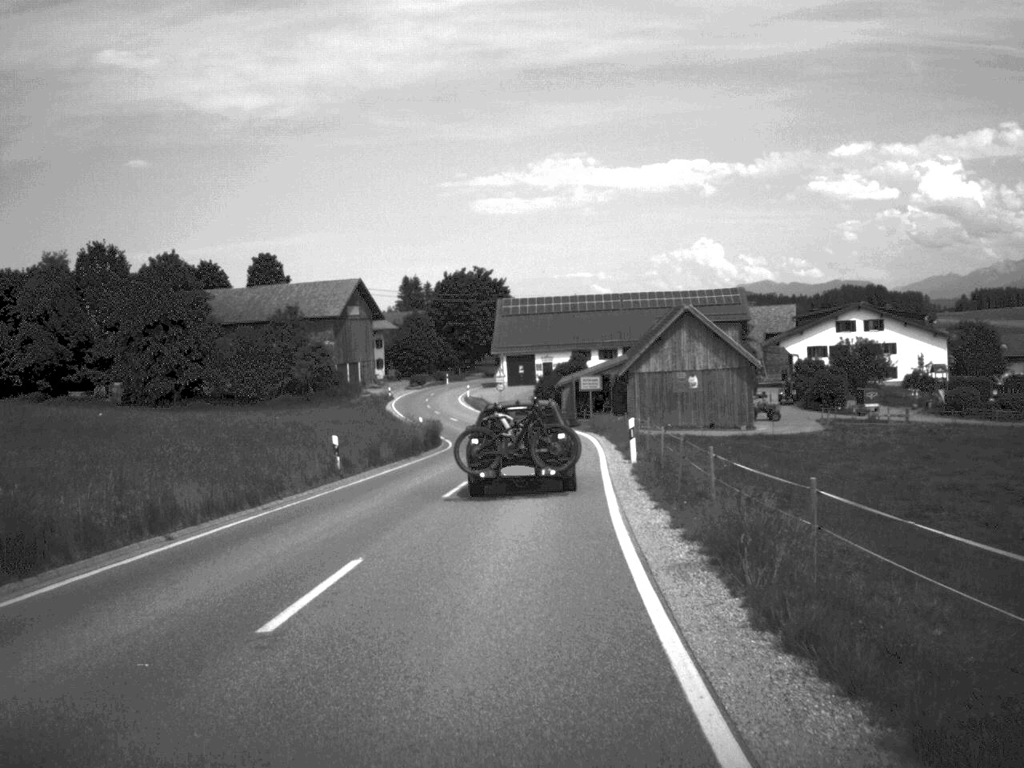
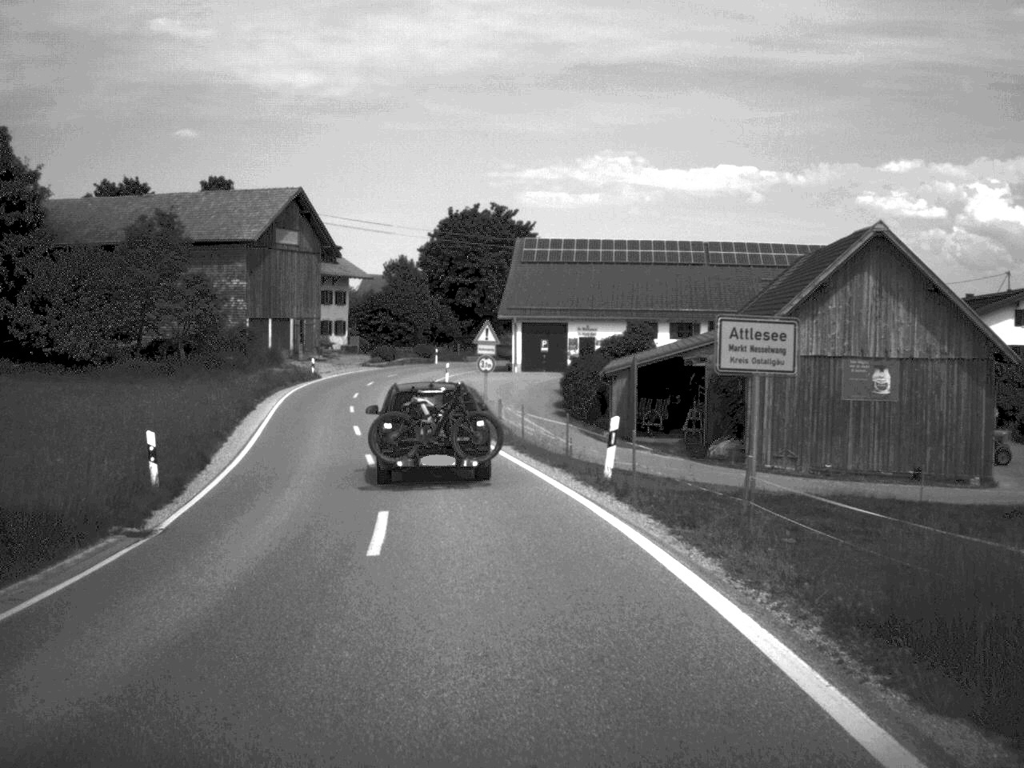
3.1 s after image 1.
(+0.7, +45.3) m; -2°
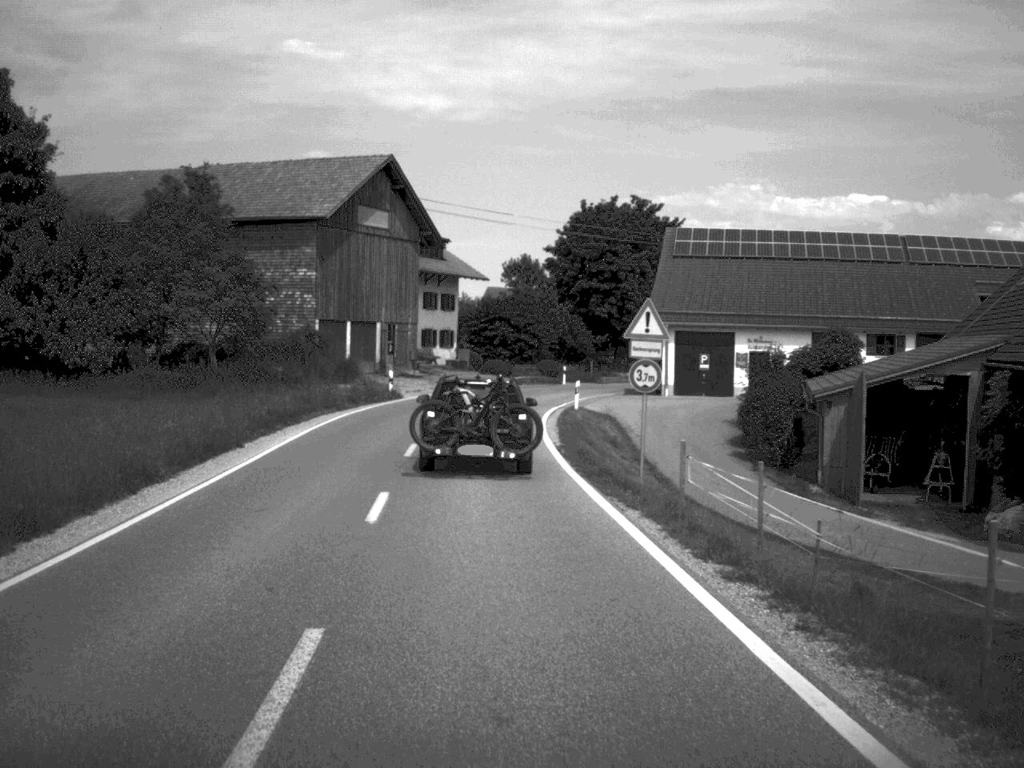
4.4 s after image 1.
(-0.9, +17.5) m; -6°
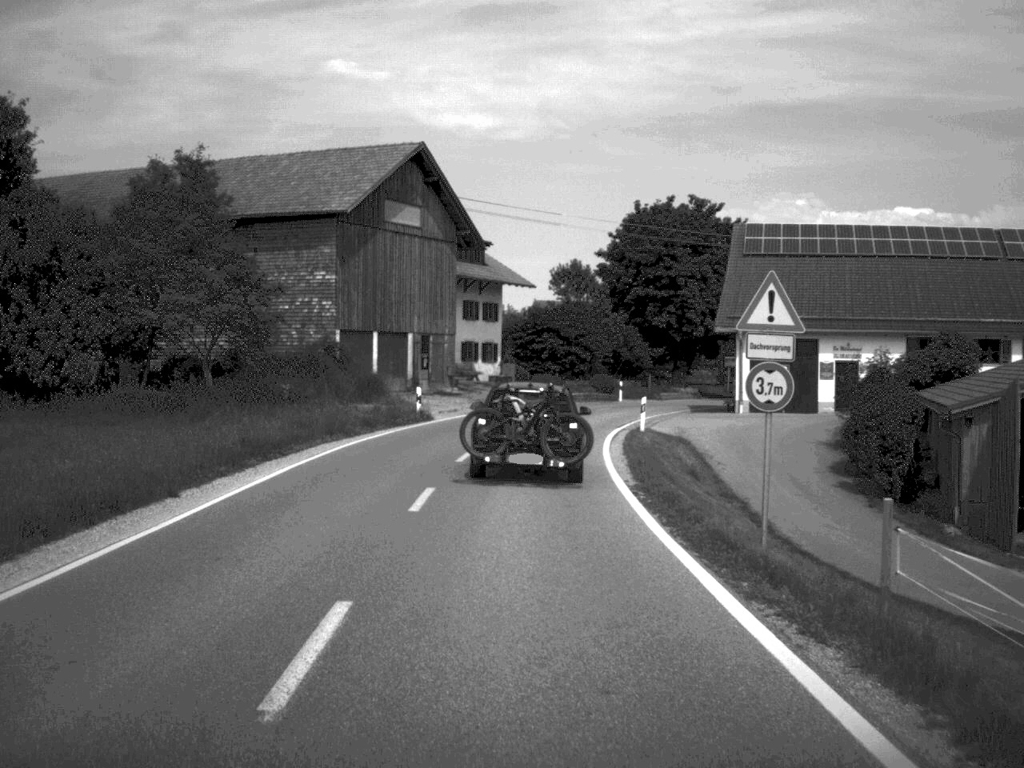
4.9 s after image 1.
(-0.1, +7.6) m; -2°
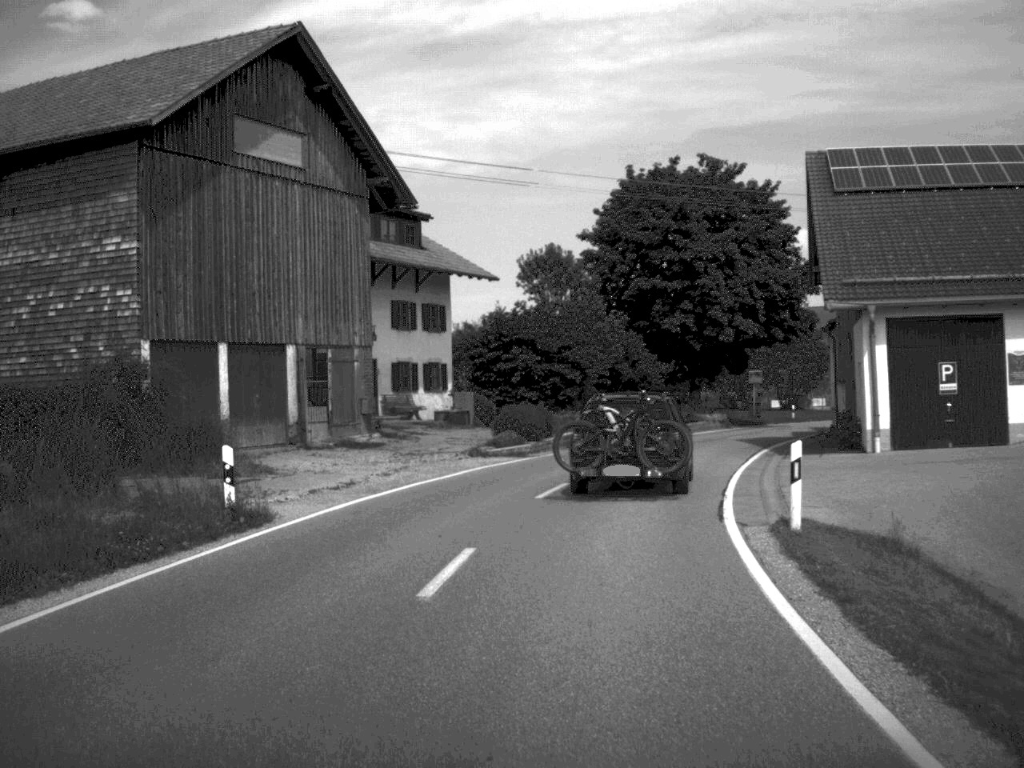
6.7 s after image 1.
(-0.1, +22.5) m; +2°
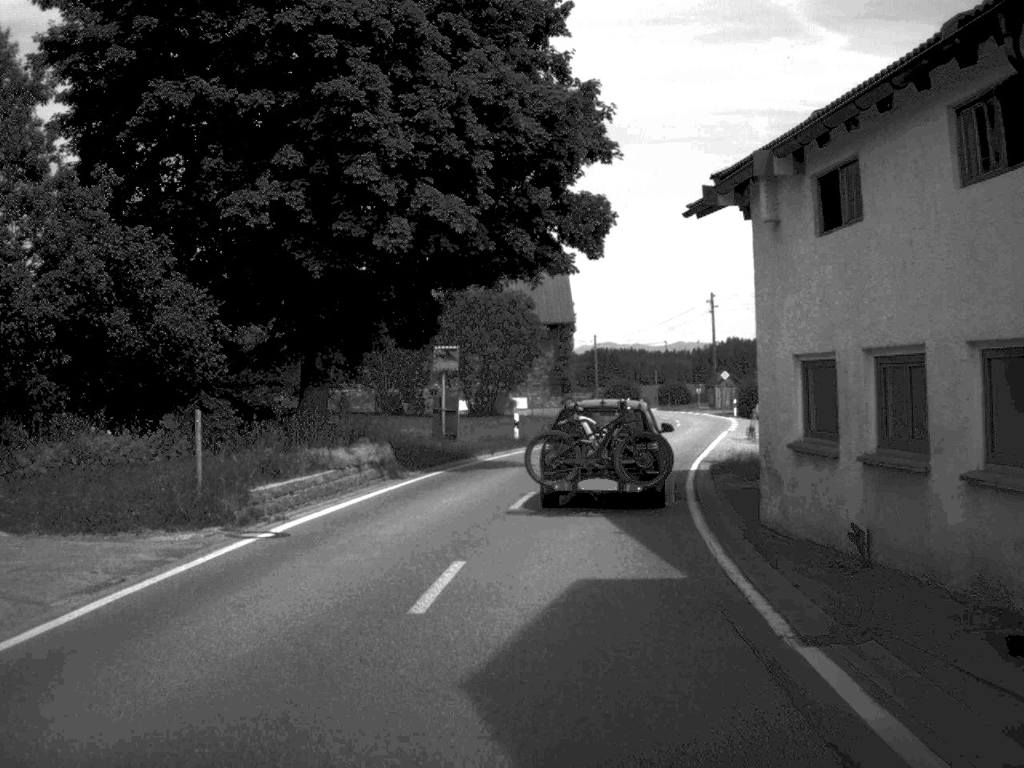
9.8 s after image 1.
(+5.2, +36.3) m; +15°
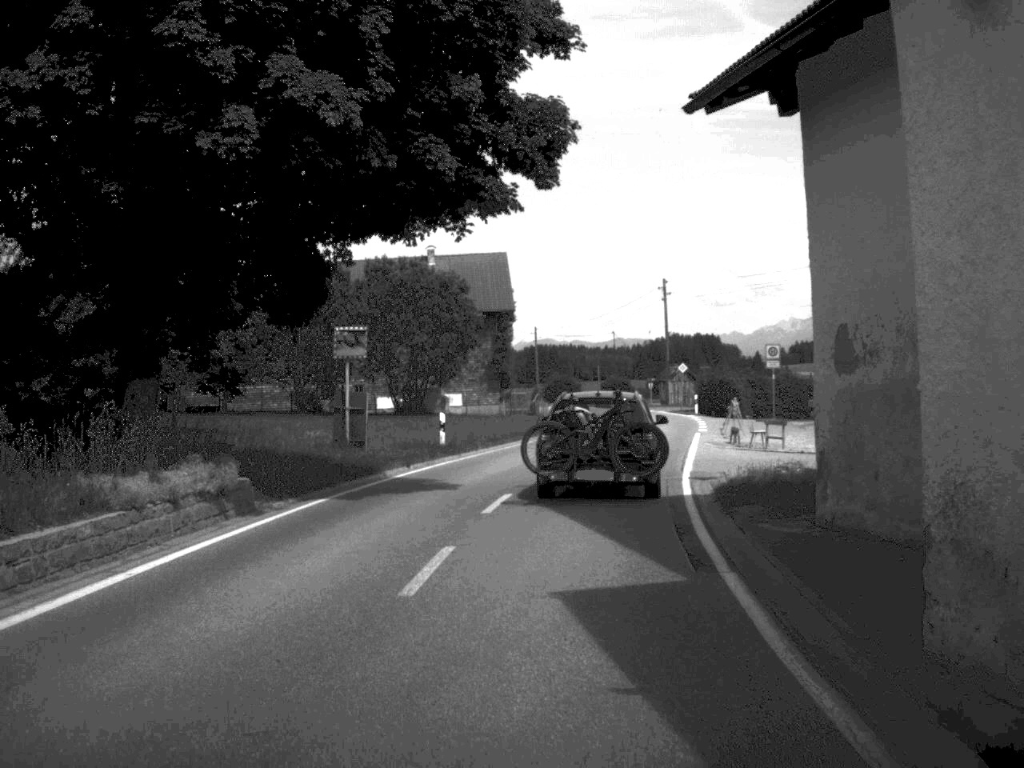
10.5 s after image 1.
(+0.2, +8.2) m; +3°
